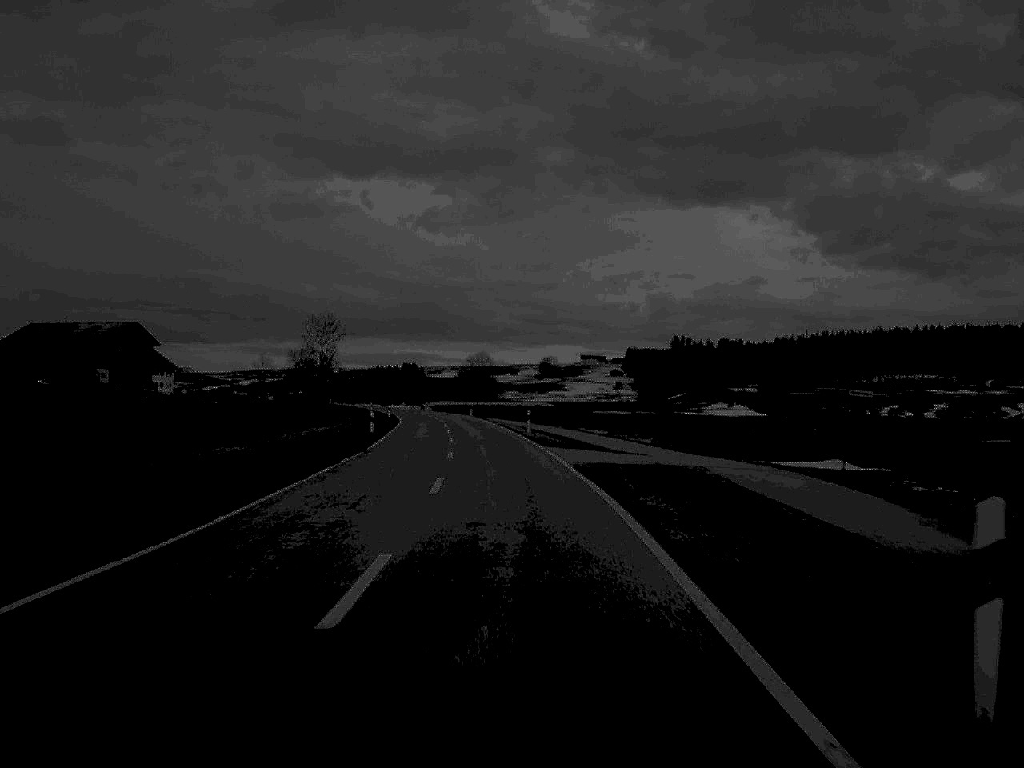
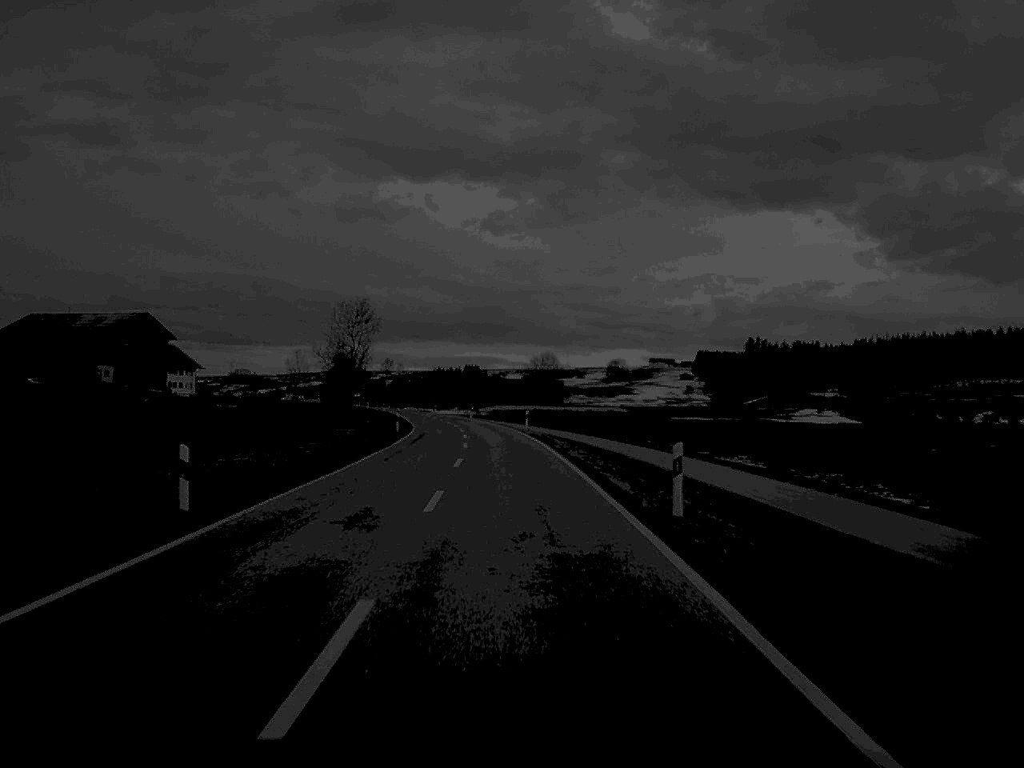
(-1.0, +38.0) m; -3°
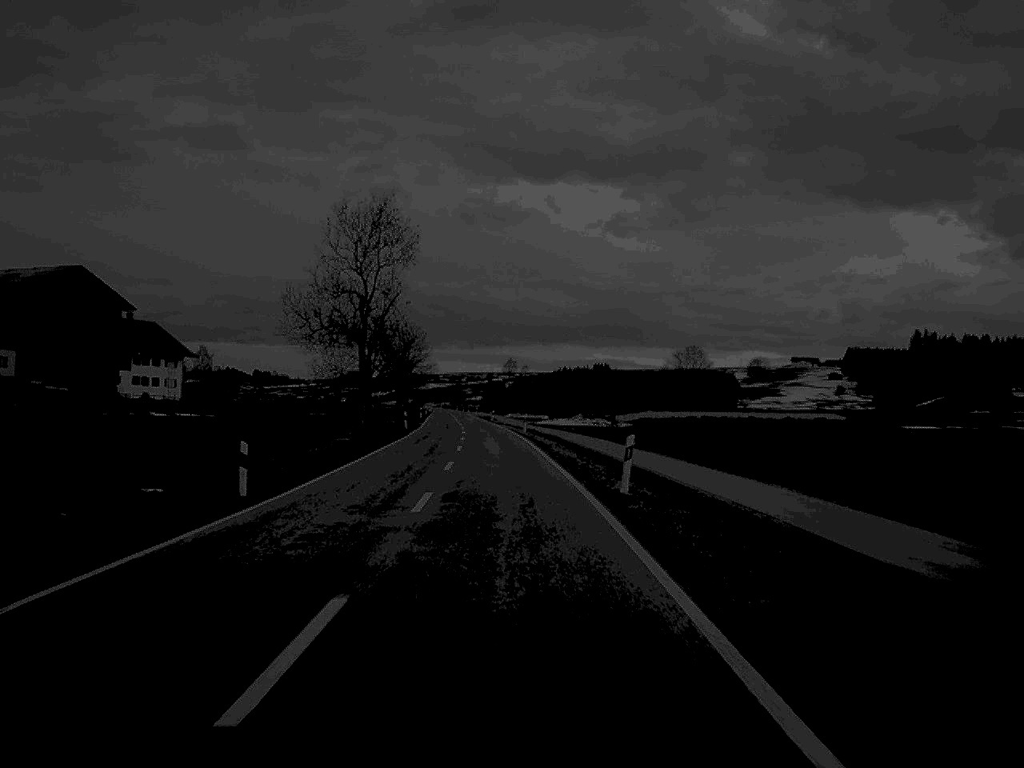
(-4.3, +94.7) m; -6°
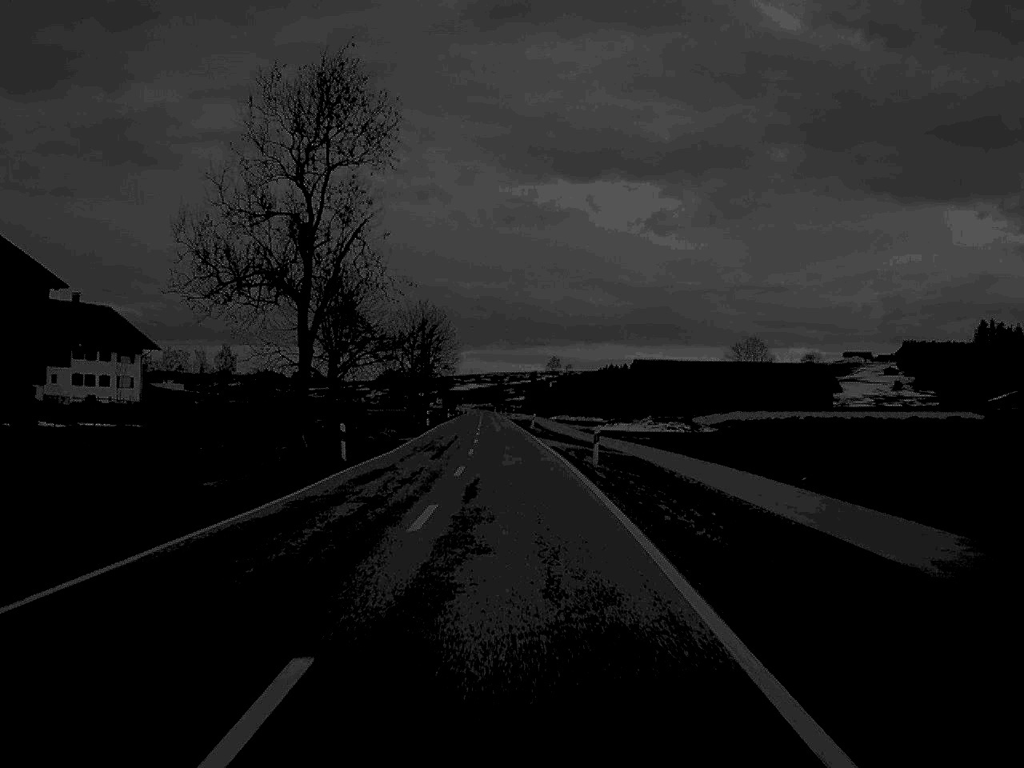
(-0.7, +38.3) m; -2°
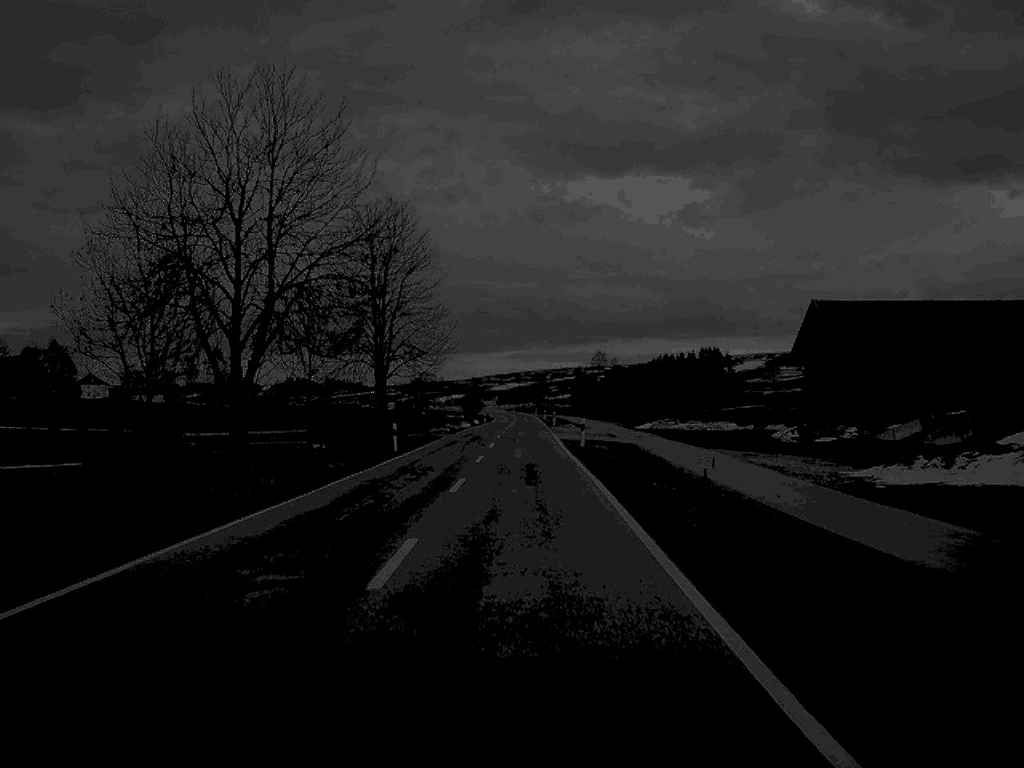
(-1.7, +87.8) m; -2°
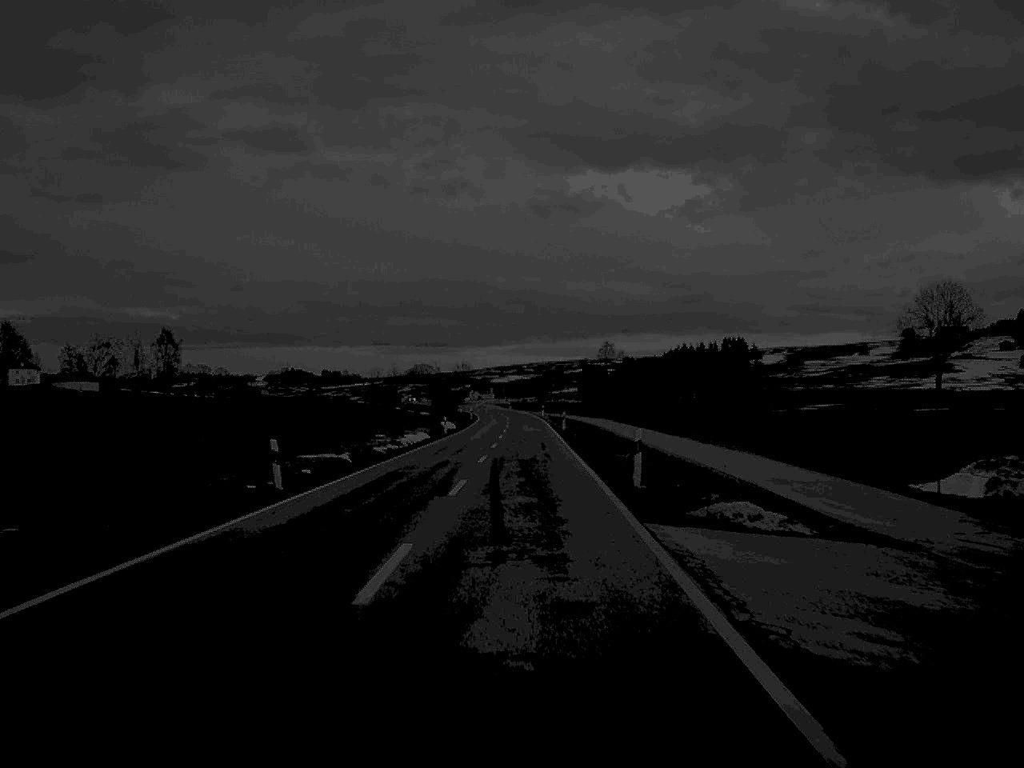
(+0.1, +72.0) m; 0°
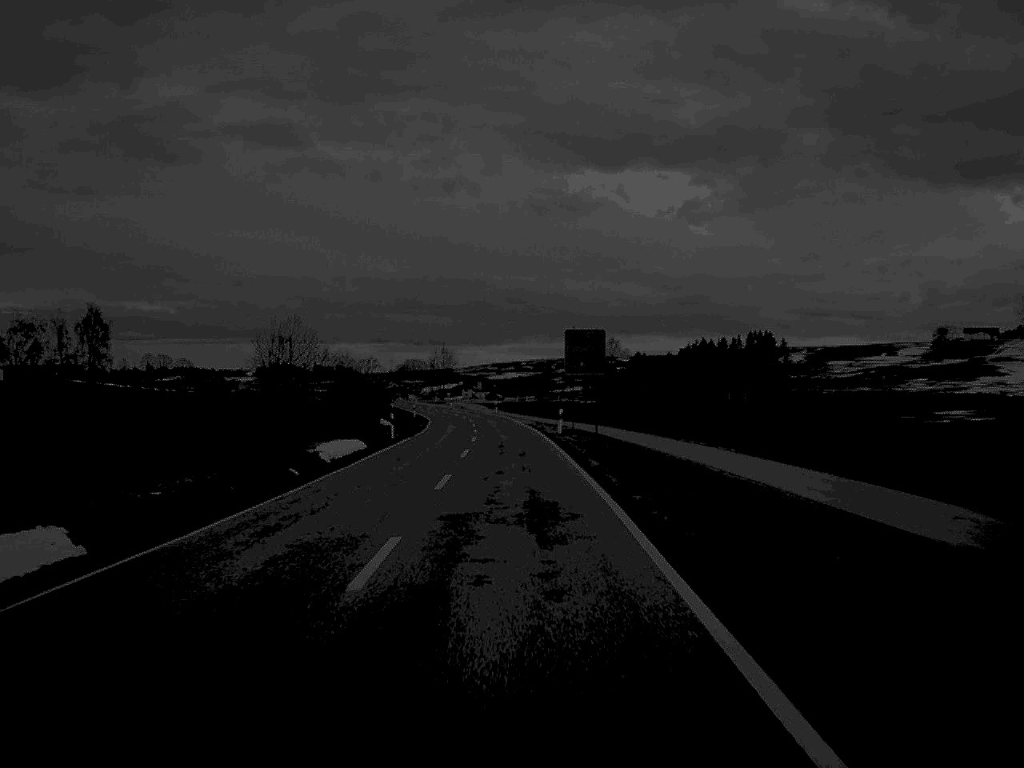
(+0.2, +70.9) m; 0°
